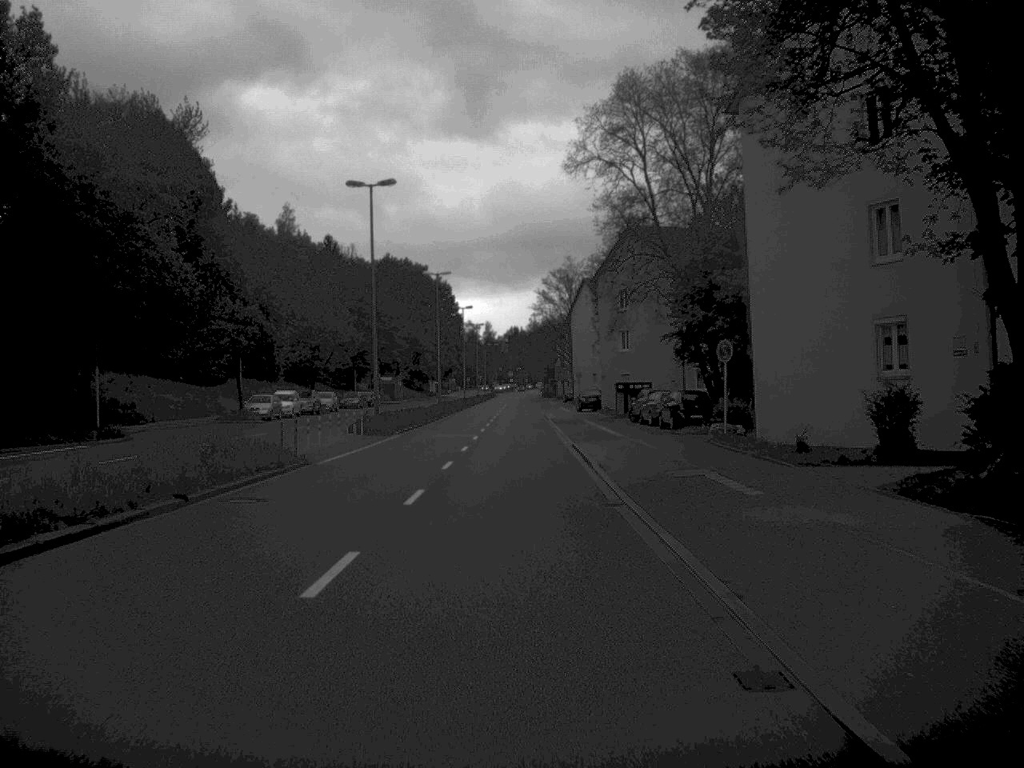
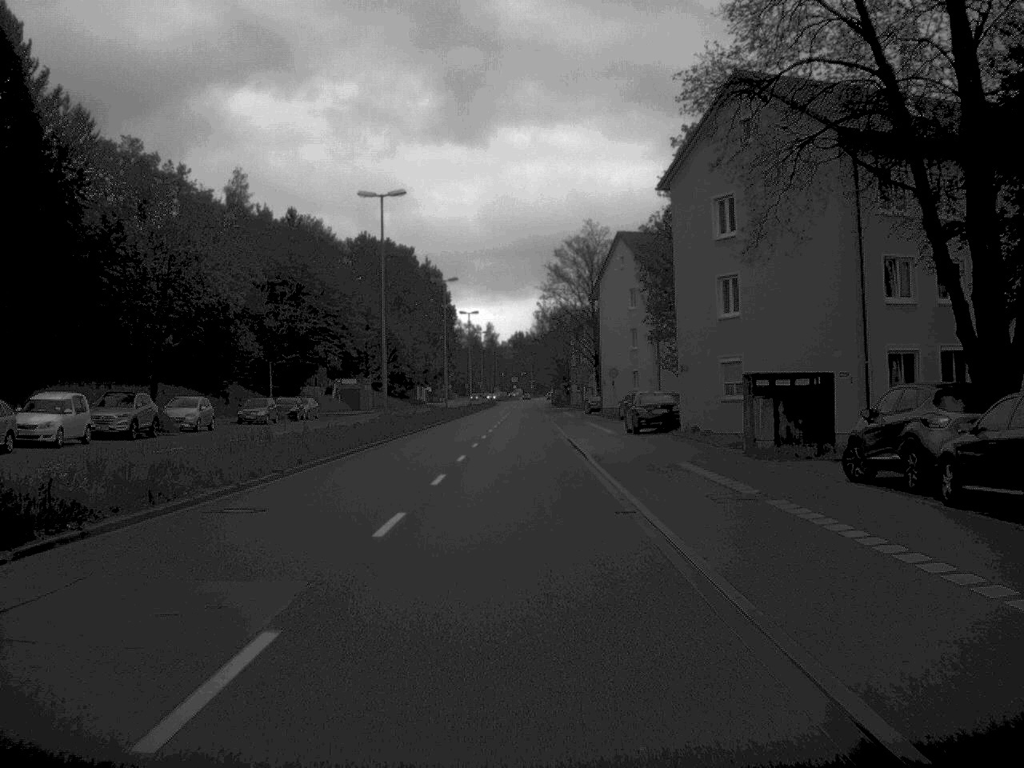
(-0.2, +39.9) m; 0°
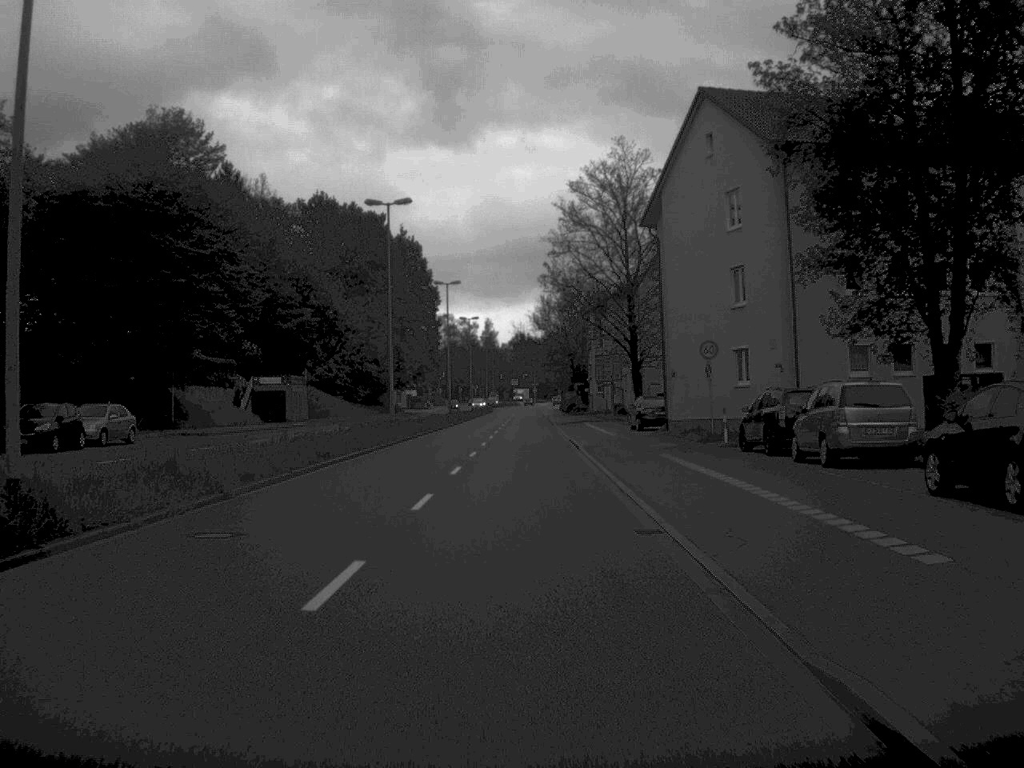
(-0.1, +40.4) m; 0°
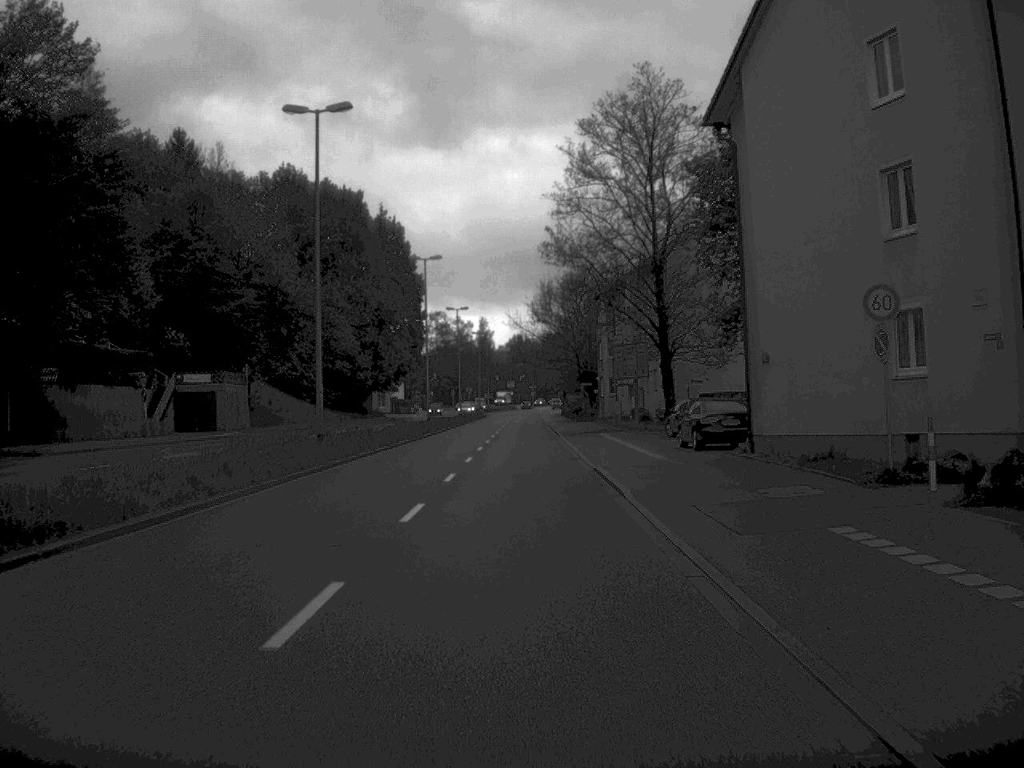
(0.0, +19.1) m; 0°
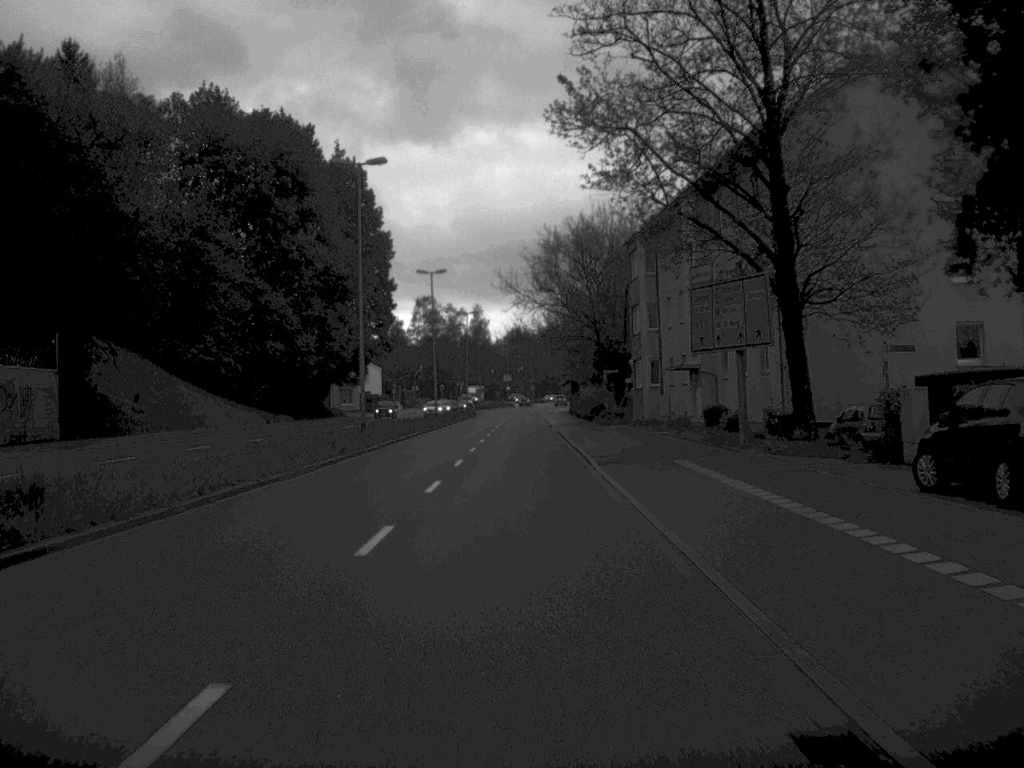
(0.0, +30.8) m; 0°
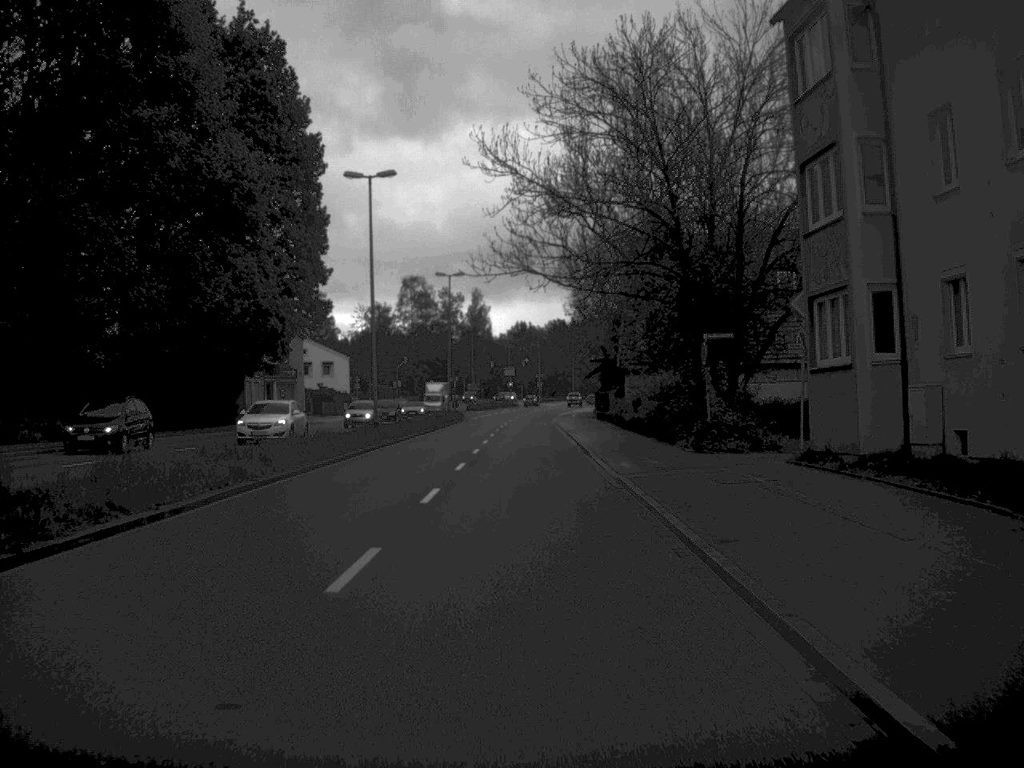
(-0.2, +38.0) m; 0°
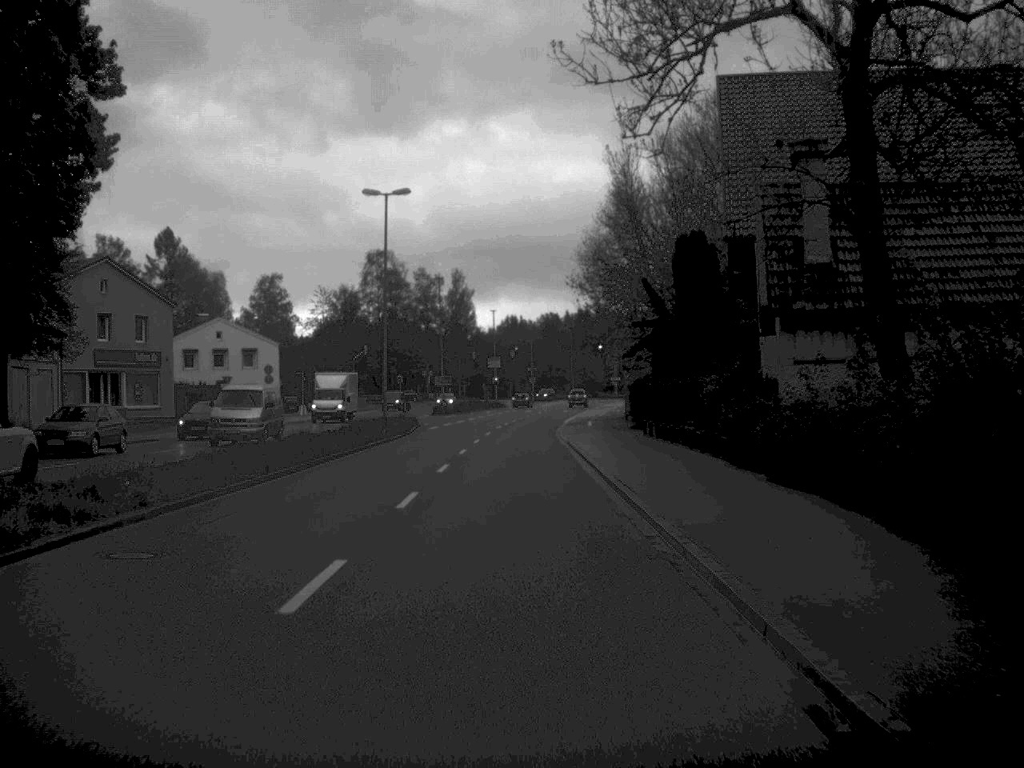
(+0.1, +36.4) m; 0°
